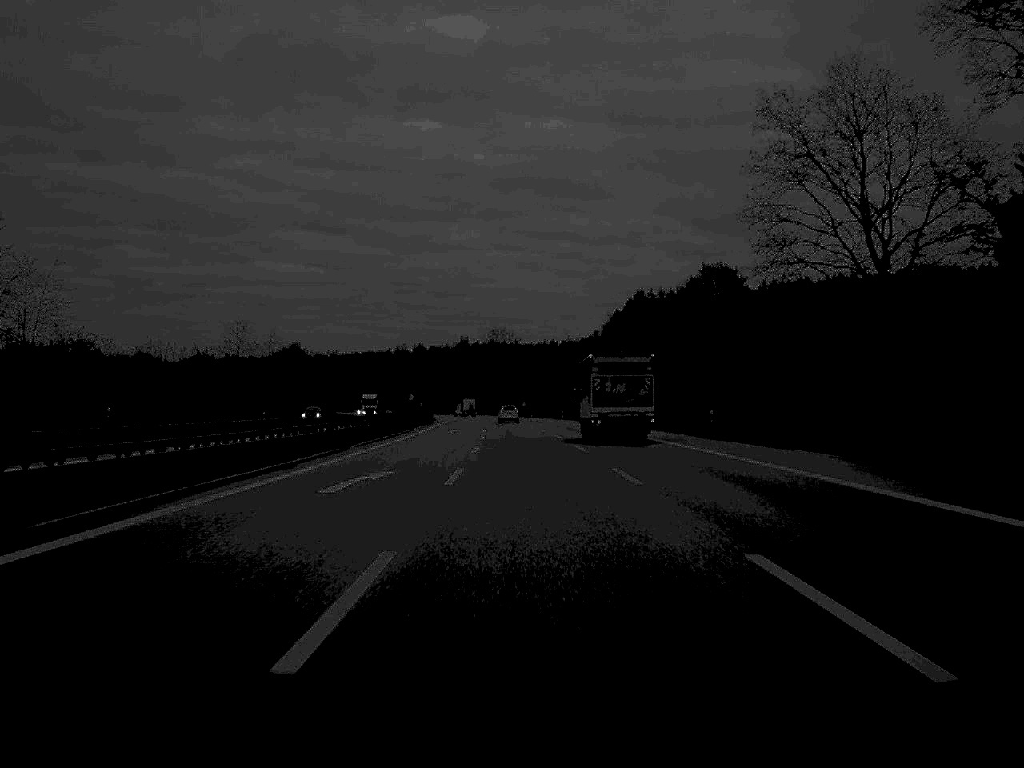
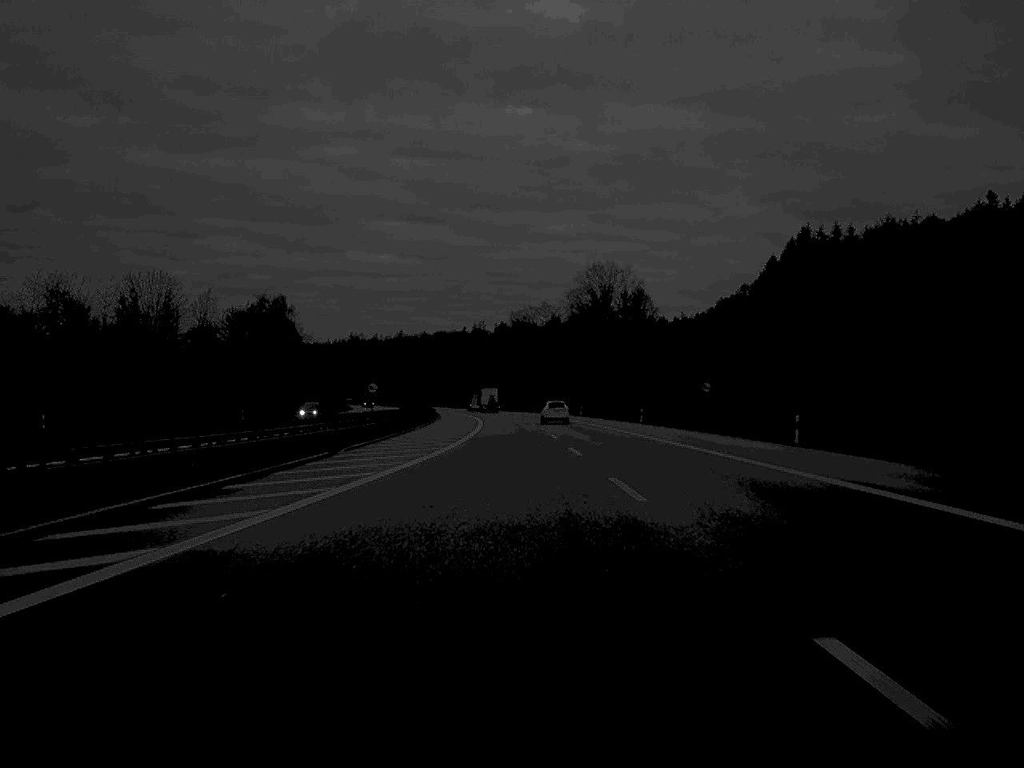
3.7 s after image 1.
(-5.5, +164.8) m; -4°
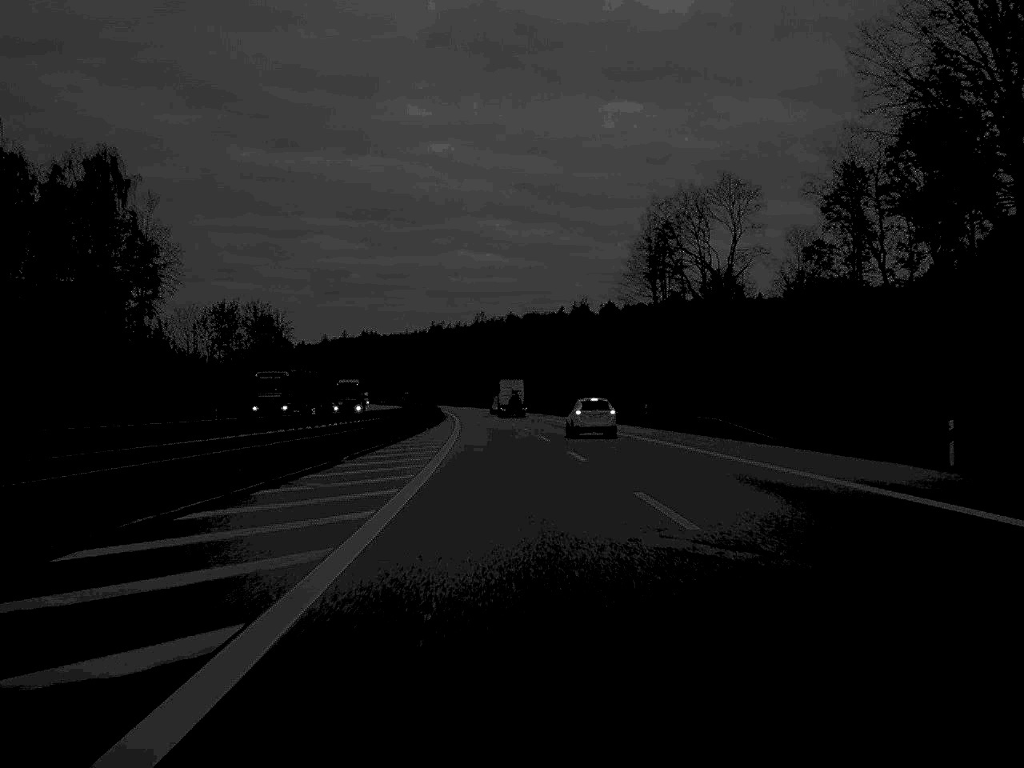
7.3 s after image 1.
(-6.2, +165.2) m; -5°
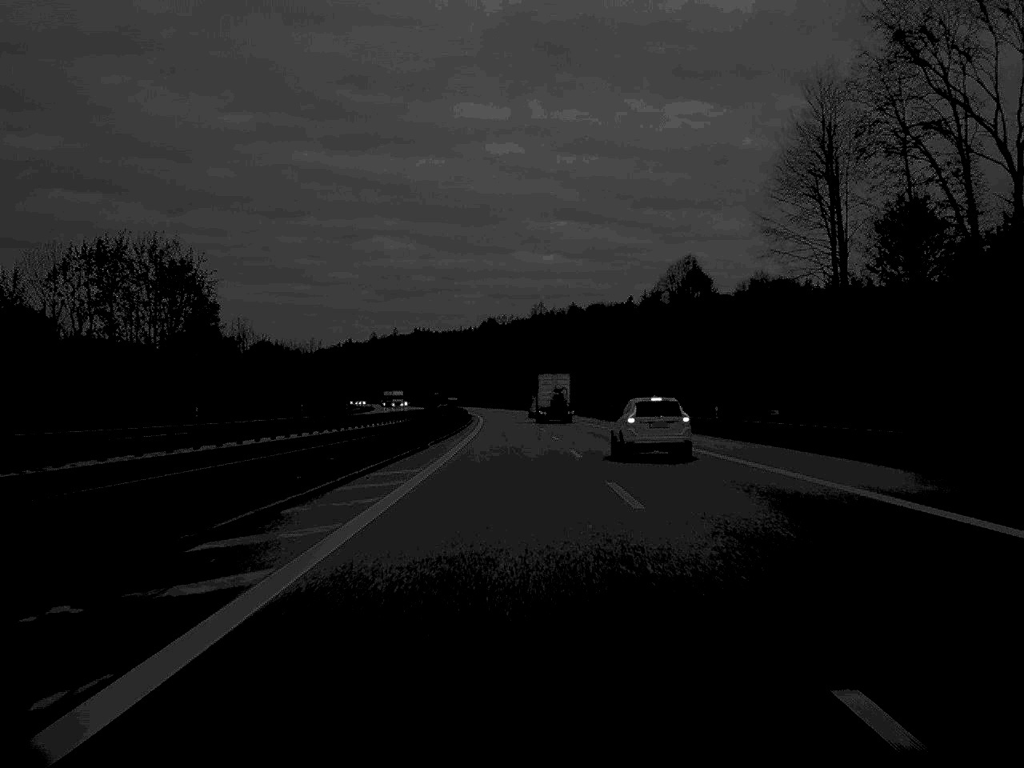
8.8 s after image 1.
(-1.6, +67.9) m; -3°
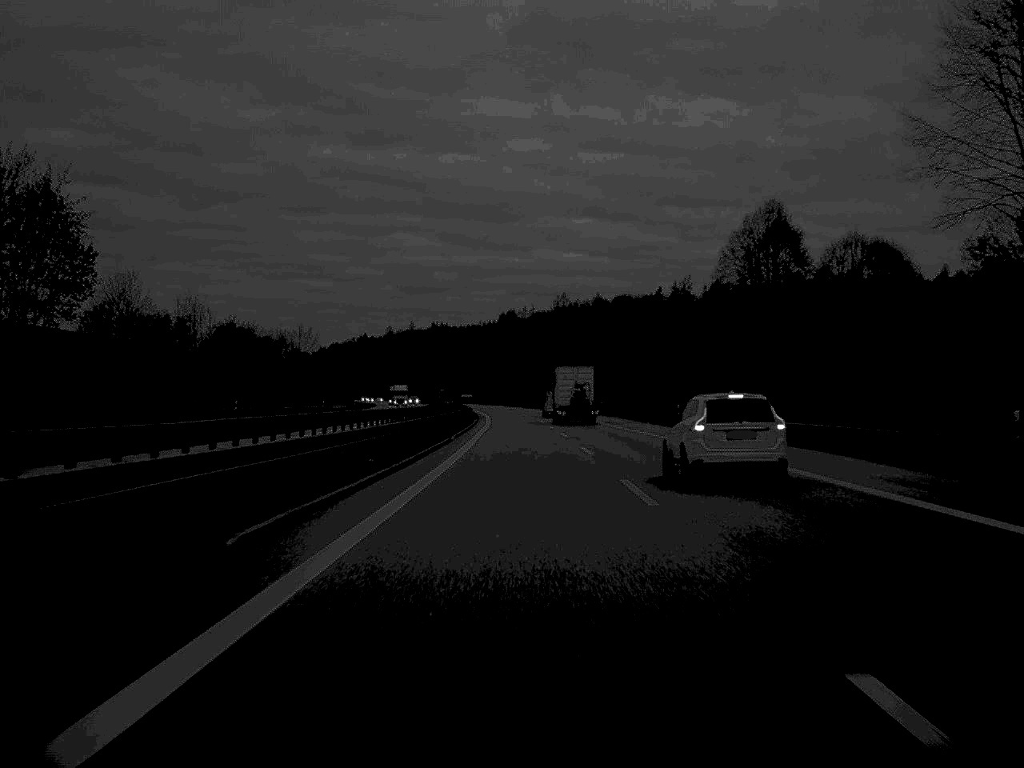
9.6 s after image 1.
(-0.3, +34.8) m; -1°
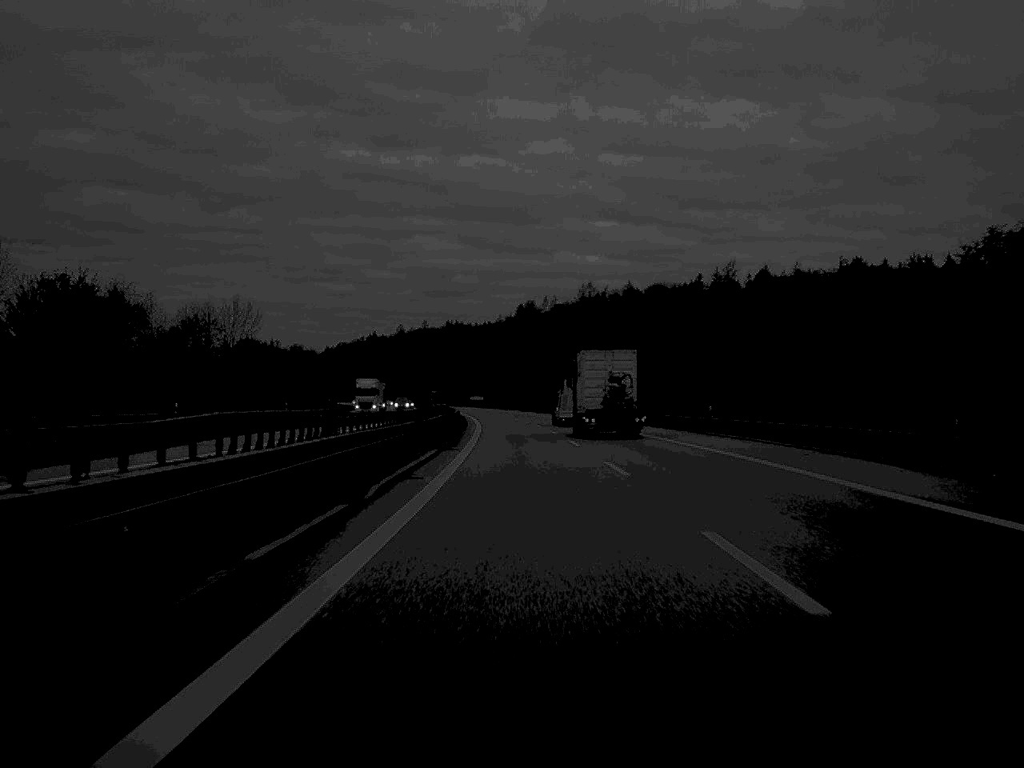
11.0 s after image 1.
(-0.5, +63.5) m; -1°
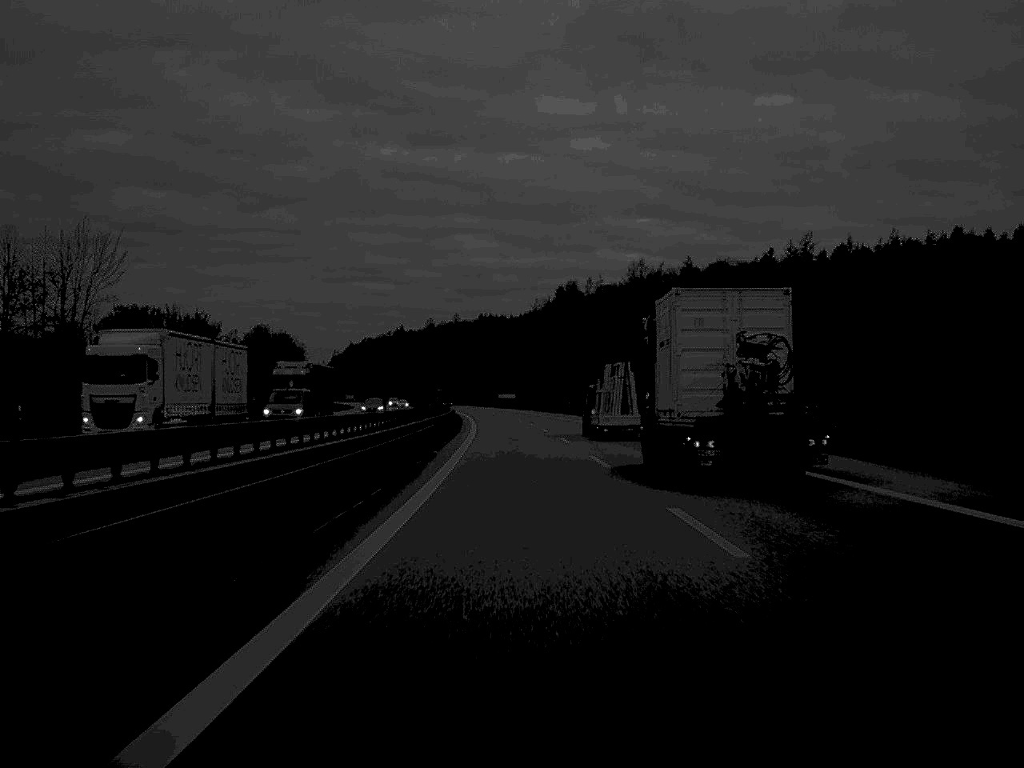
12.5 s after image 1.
(-0.9, +68.0) m; -2°
